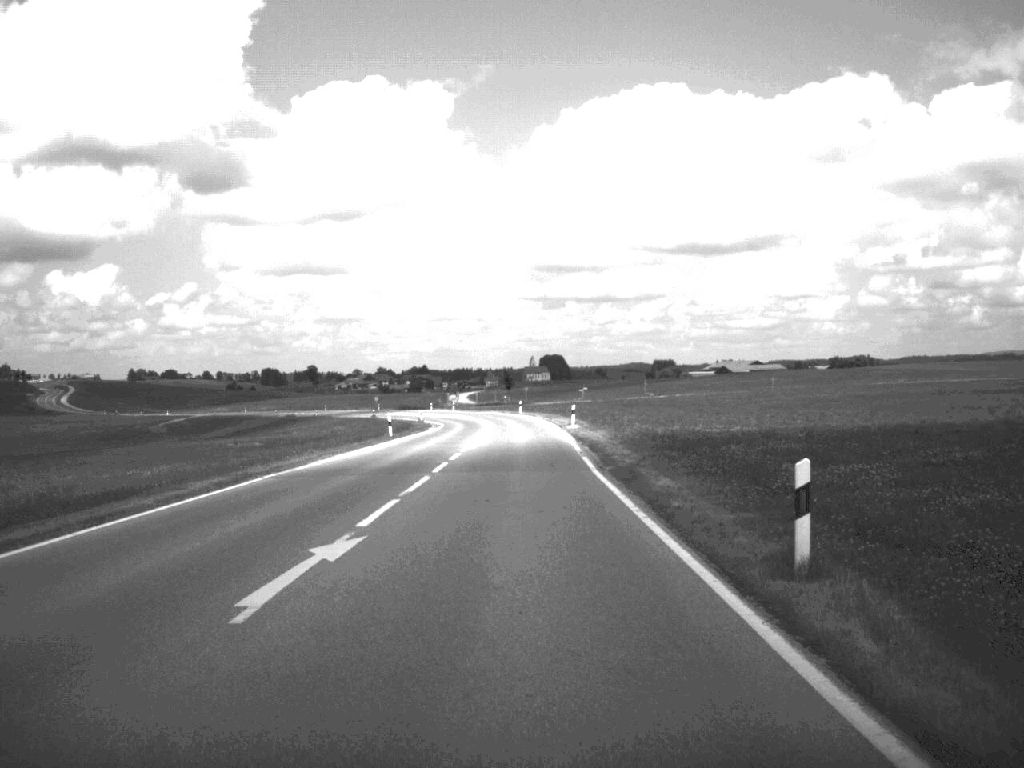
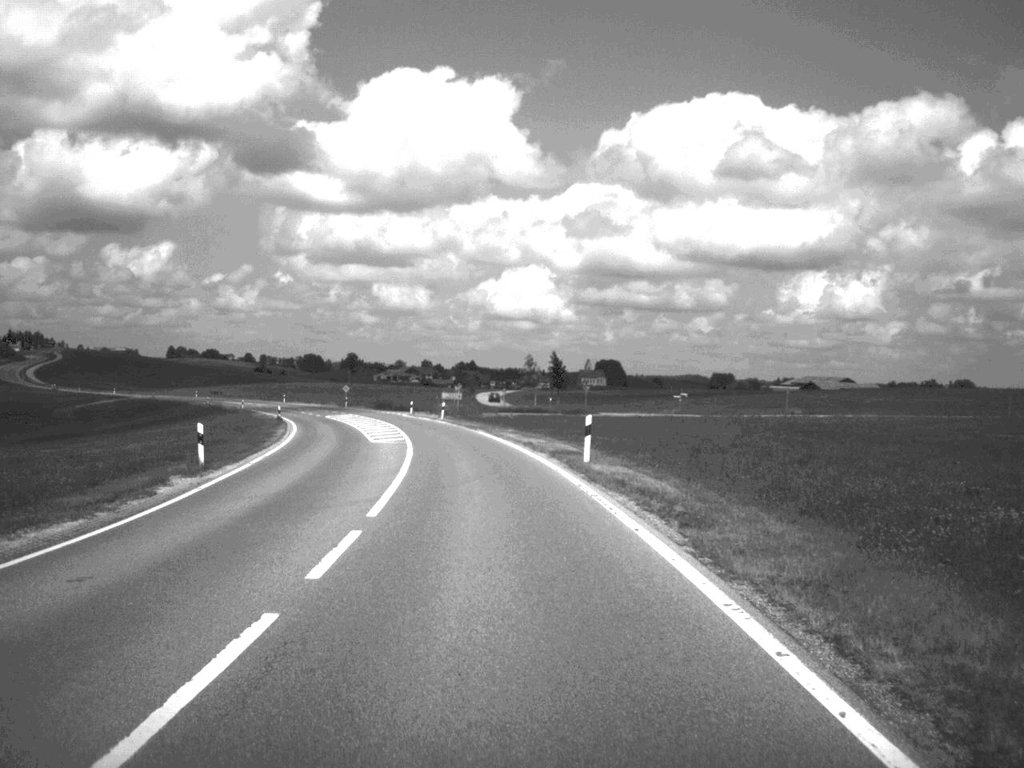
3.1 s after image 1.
(-0.8, +81.4) m; -3°
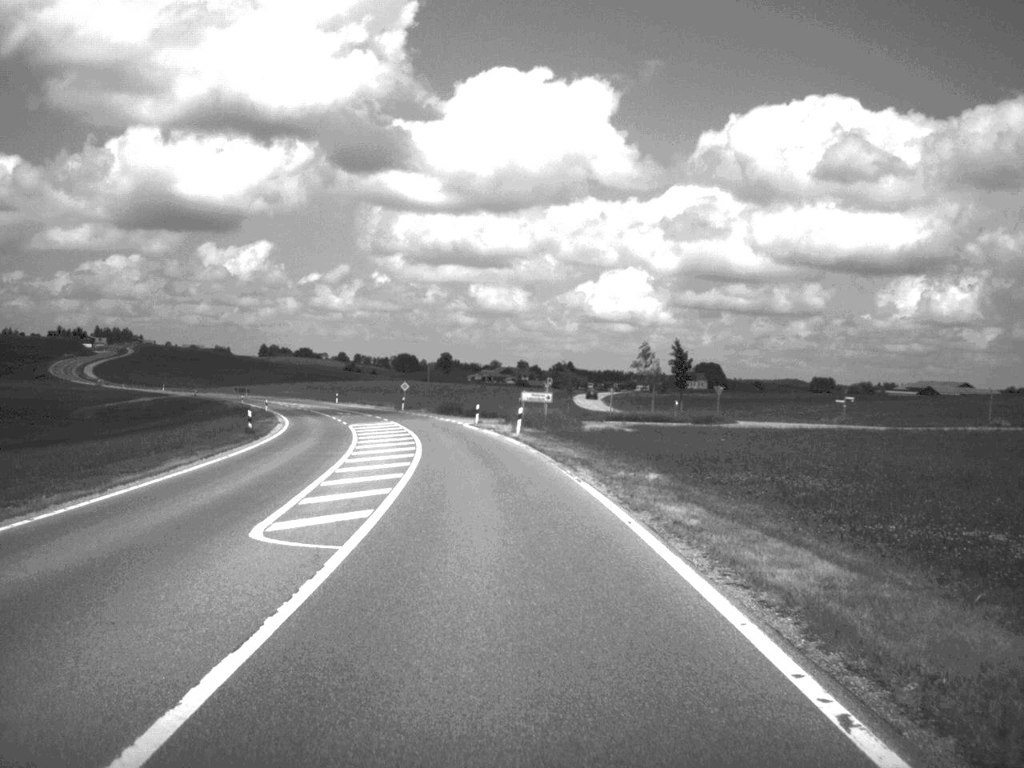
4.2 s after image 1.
(-1.2, +31.2) m; -4°
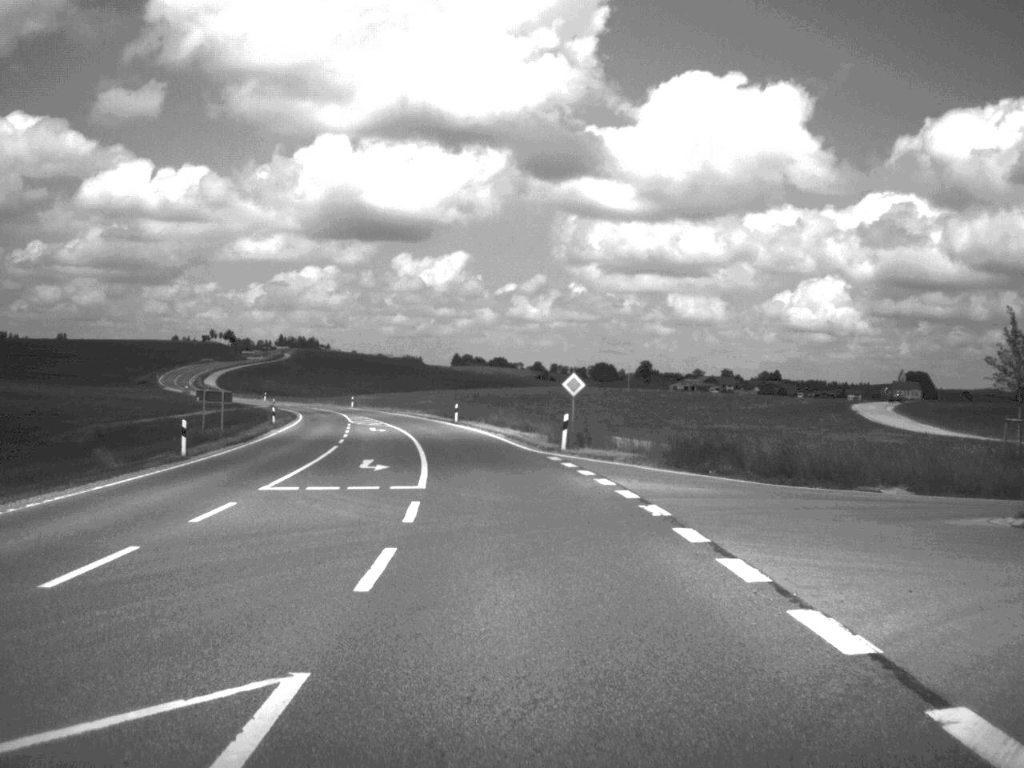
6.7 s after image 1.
(-5.1, +63.6) m; -9°
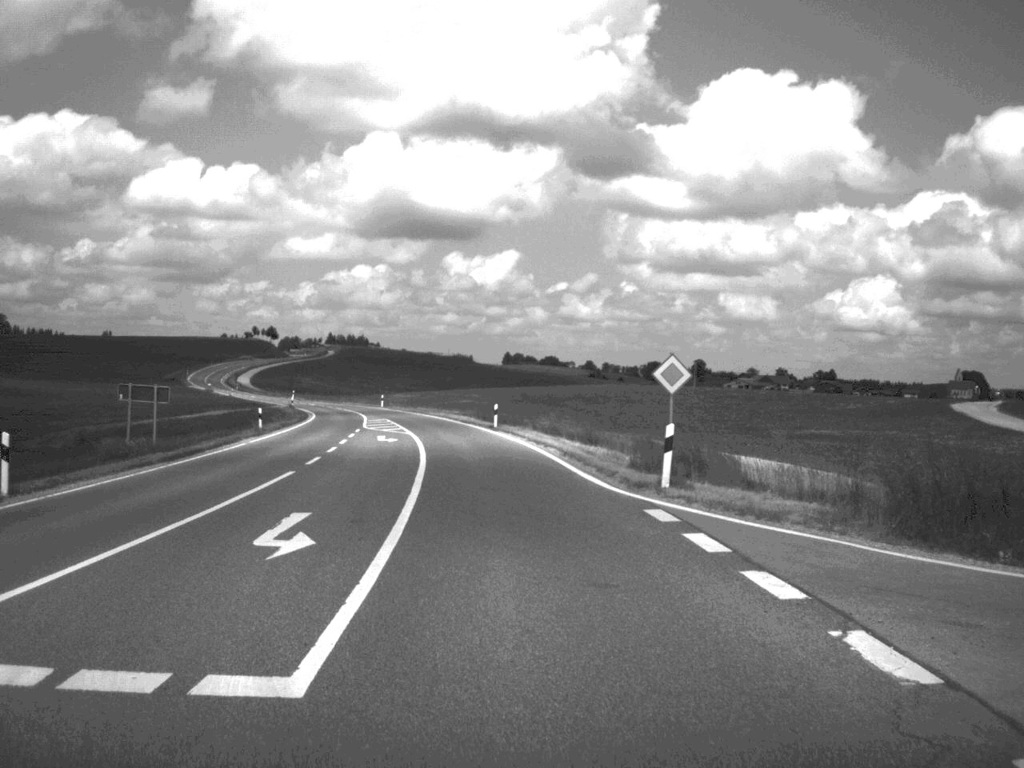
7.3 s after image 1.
(-0.3, +15.7) m; -2°
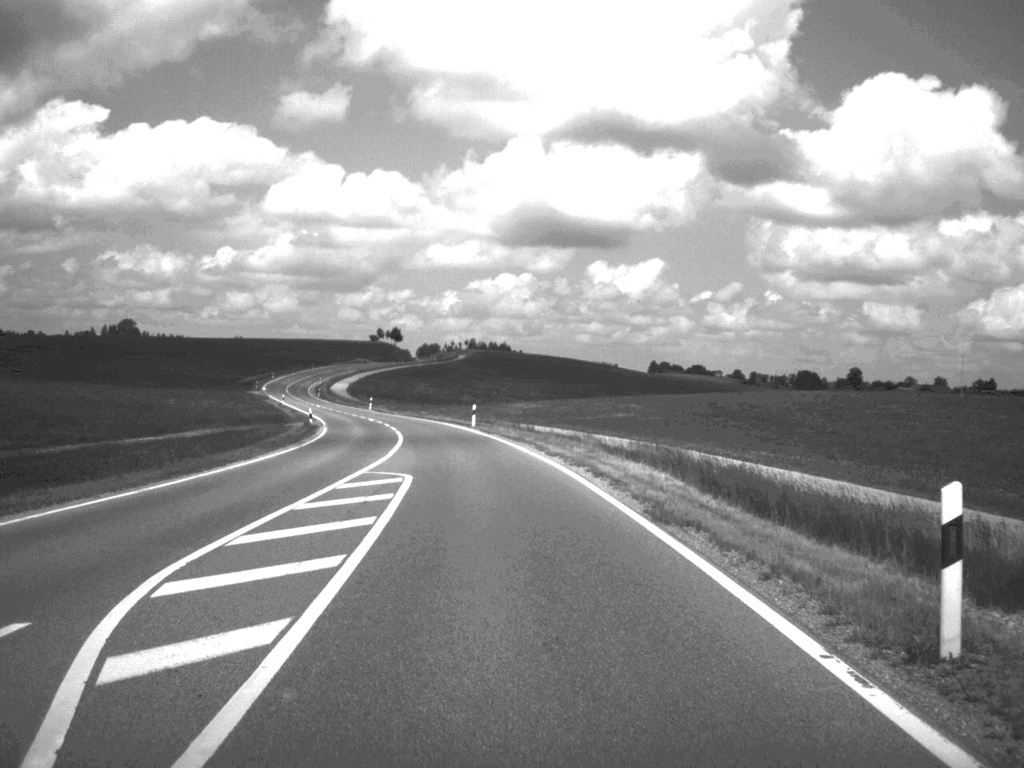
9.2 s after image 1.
(-2.9, +47.6) m; -7°
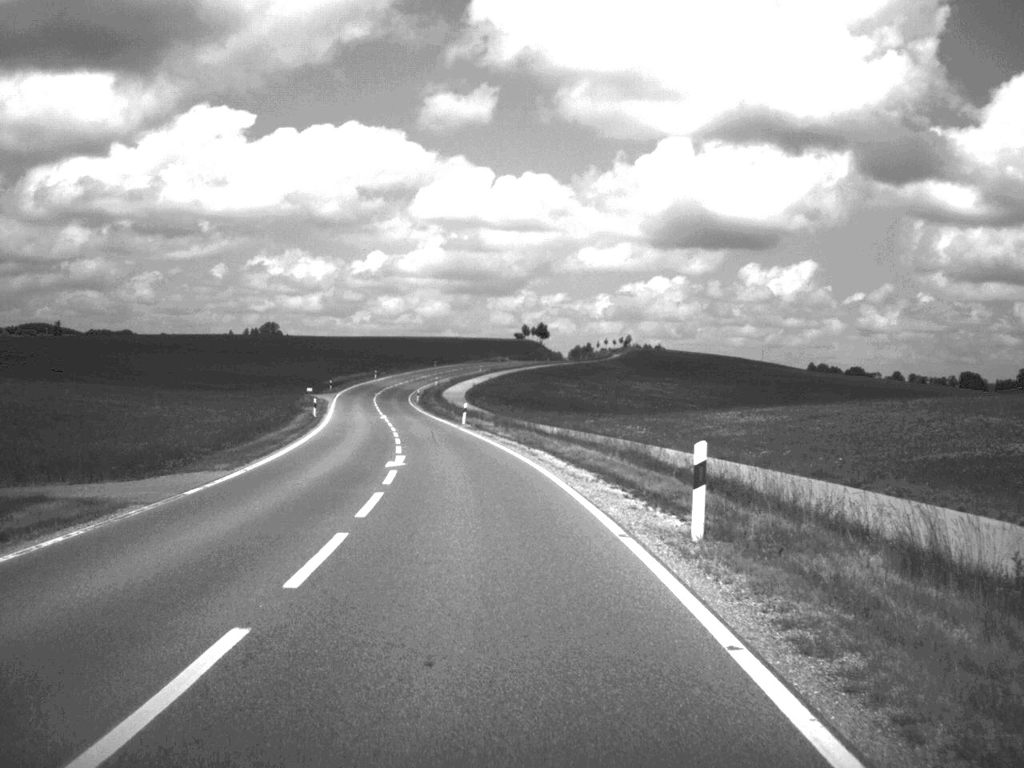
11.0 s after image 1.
(-2.6, +46.2) m; -7°
